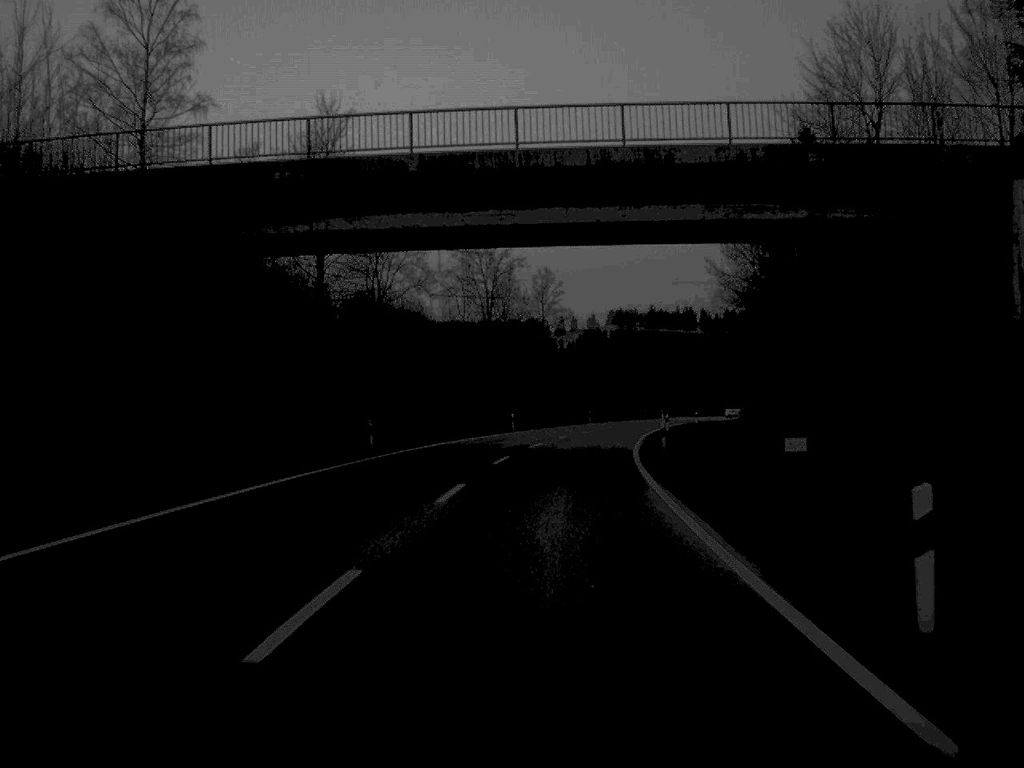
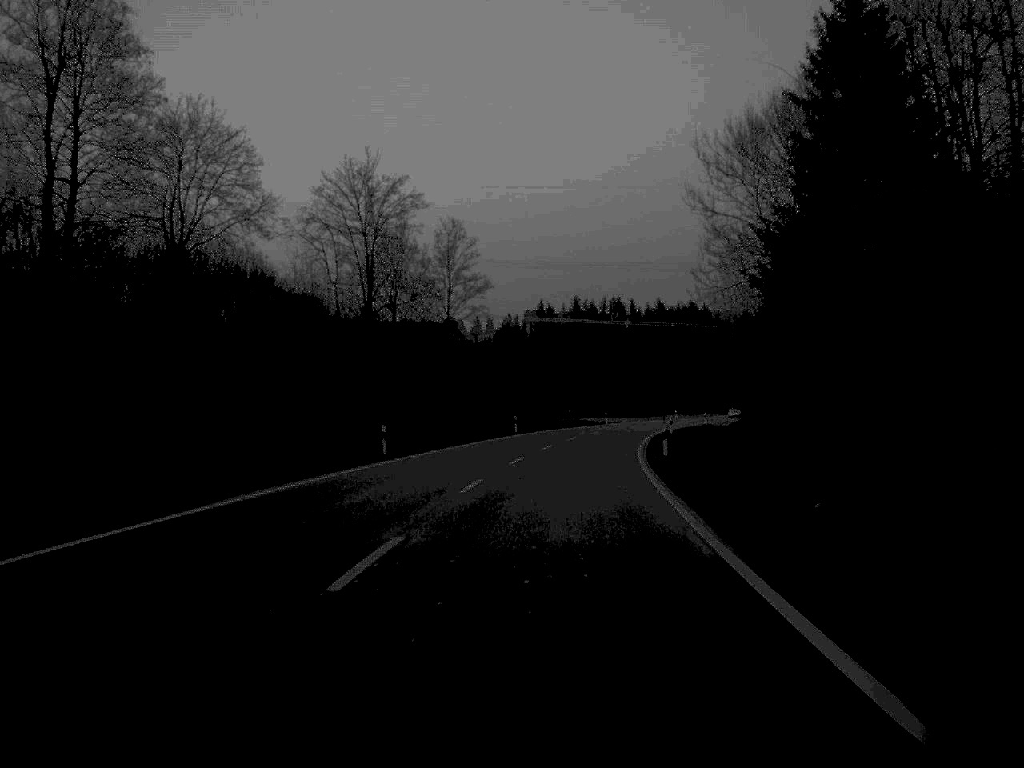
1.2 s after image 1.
(+1.1, +32.6) m; +4°
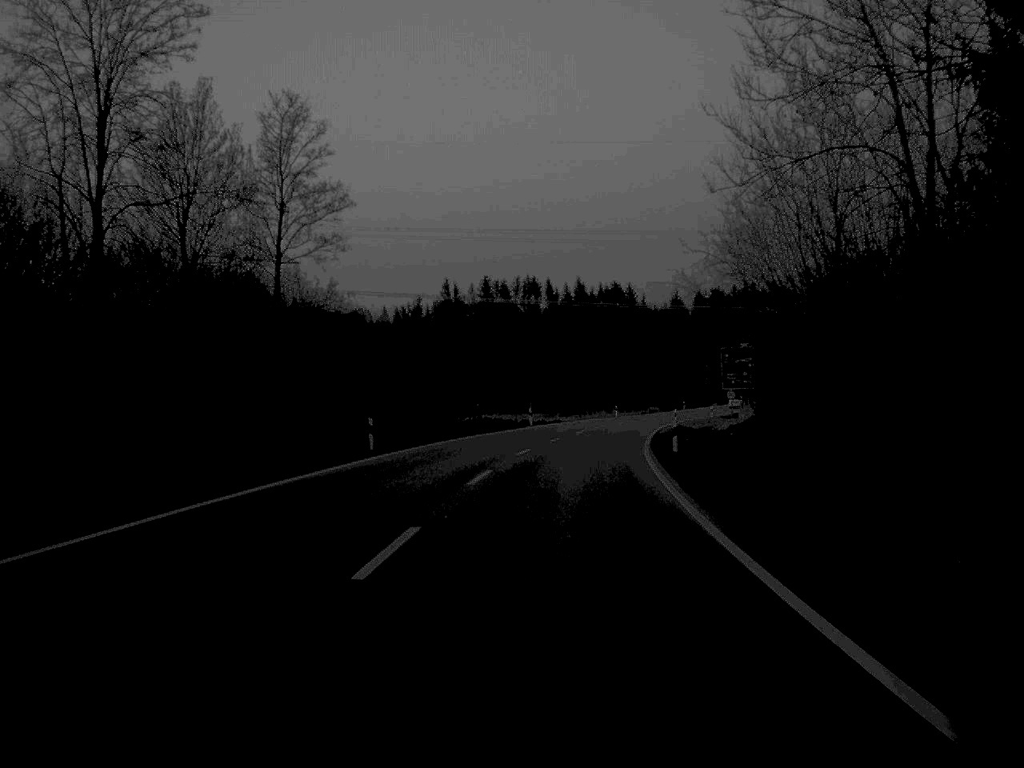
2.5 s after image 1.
(+1.2, +35.1) m; +4°
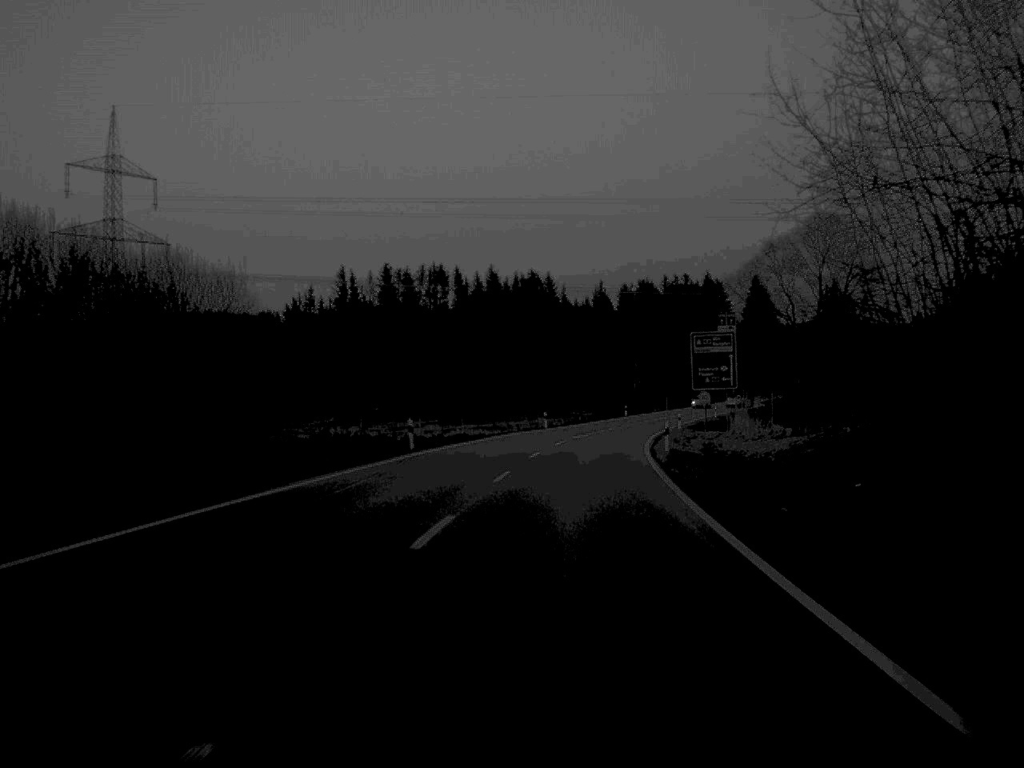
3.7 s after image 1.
(+1.2, +33.2) m; +4°
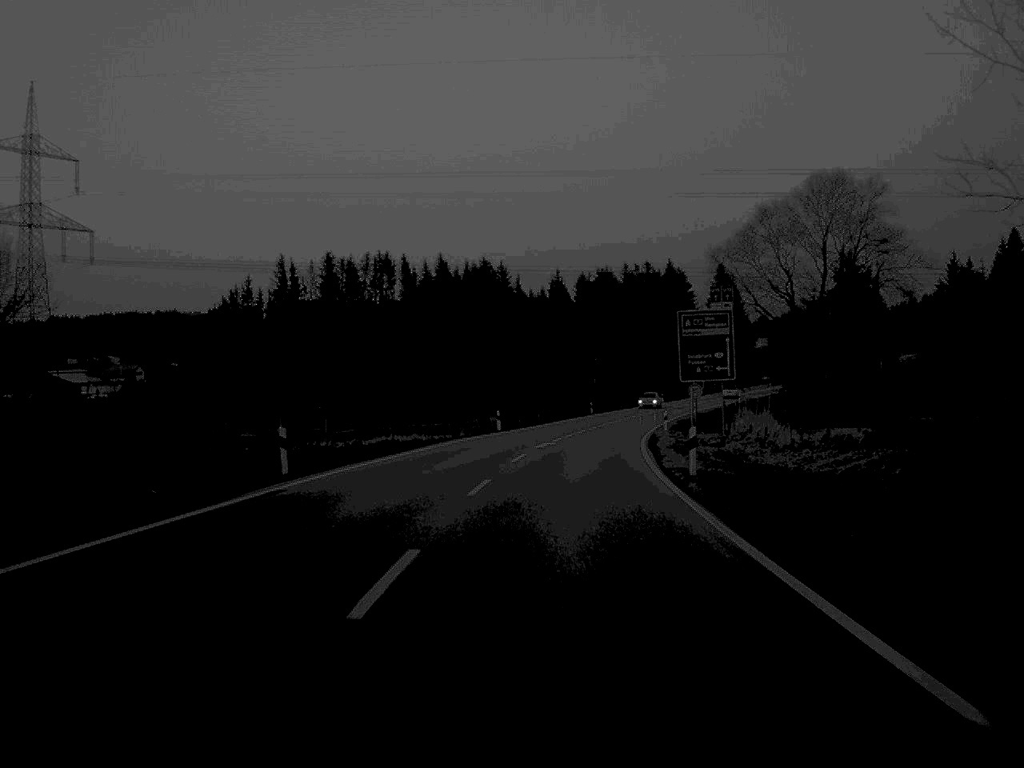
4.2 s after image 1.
(+0.3, +16.3) m; +2°
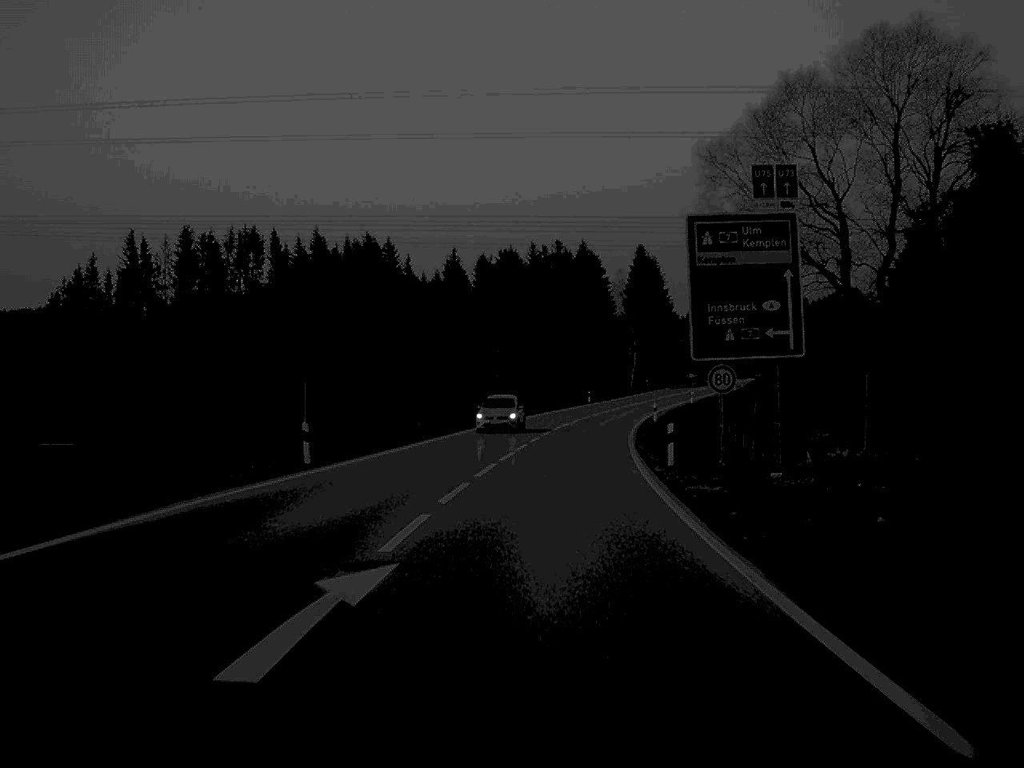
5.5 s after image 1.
(+1.5, +36.0) m; +5°
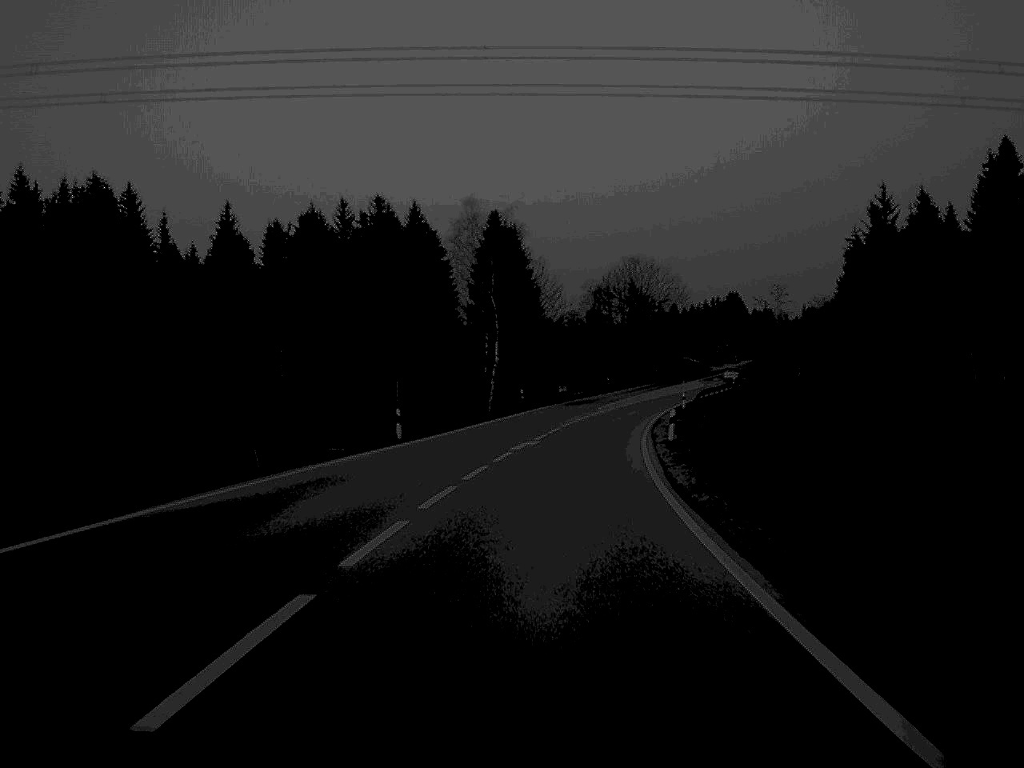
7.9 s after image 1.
(+4.4, +68.4) m; +7°
